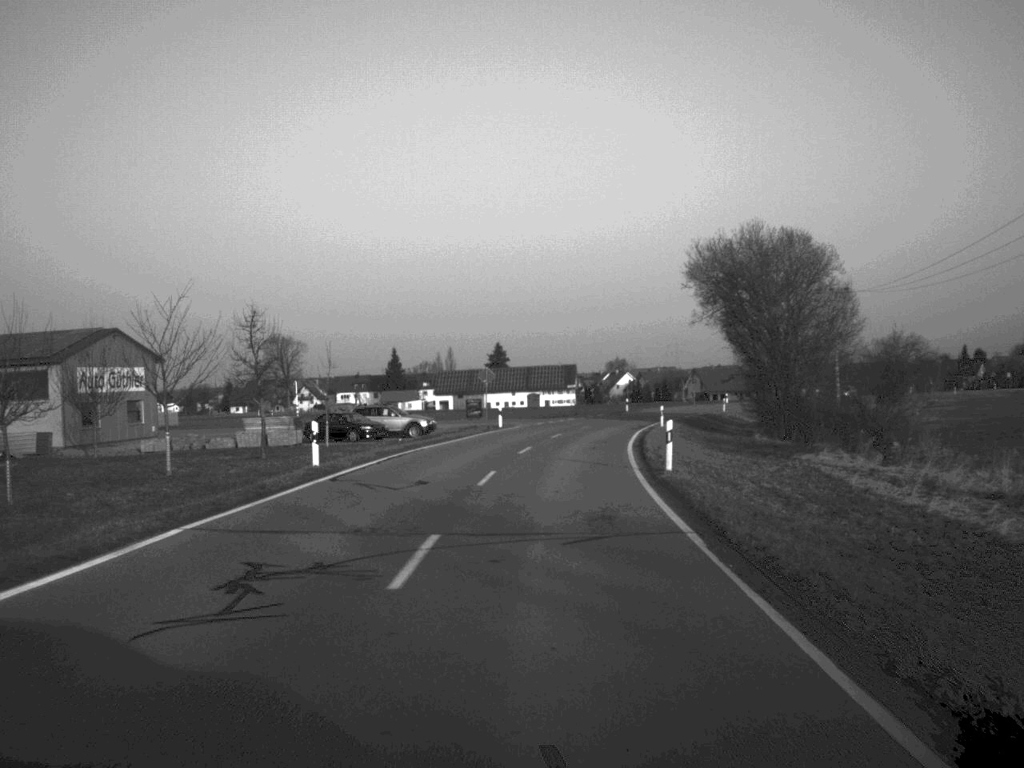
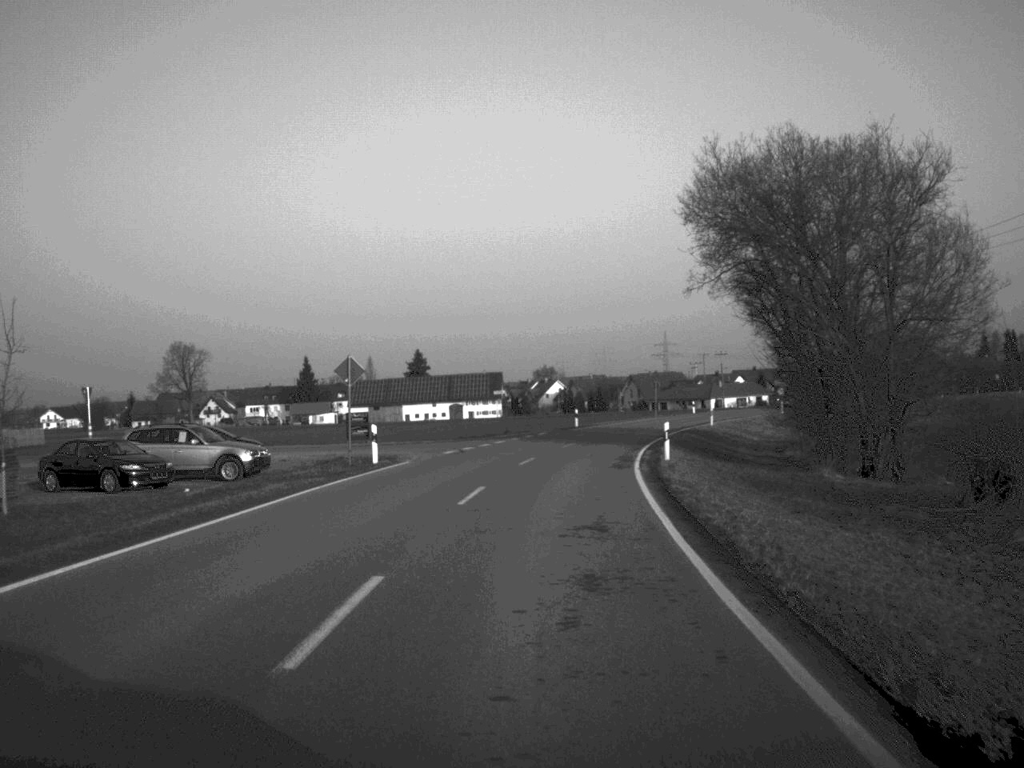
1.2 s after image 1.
(+0.7, +26.1) m; +3°
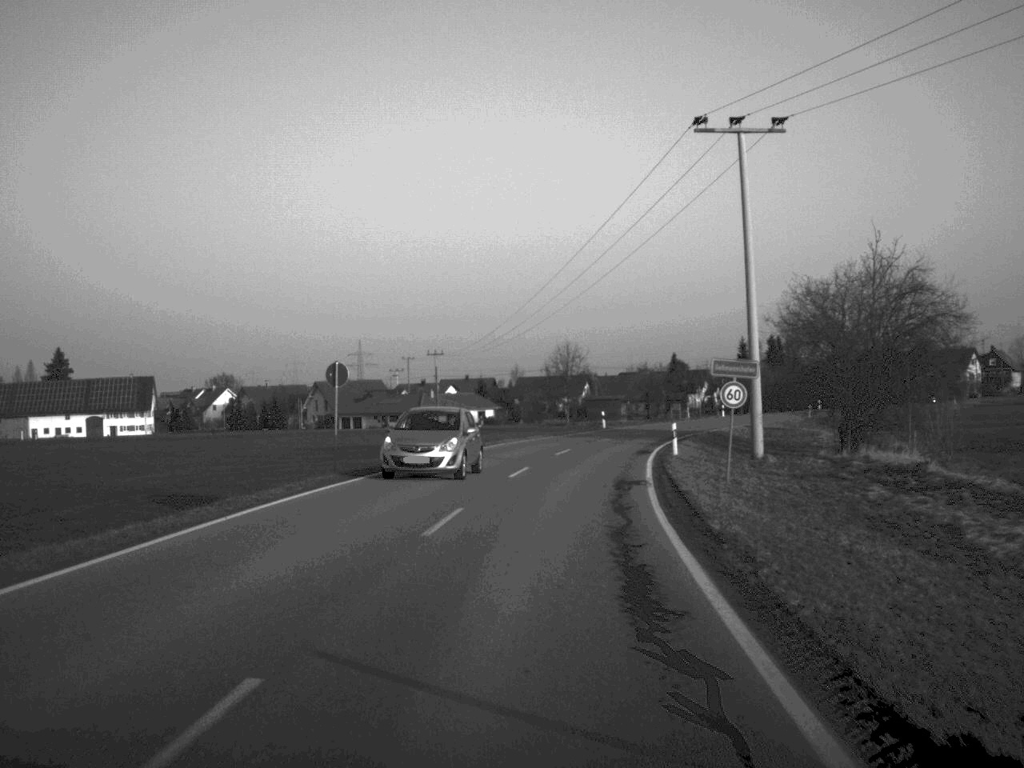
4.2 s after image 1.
(+6.6, +62.8) m; +14°
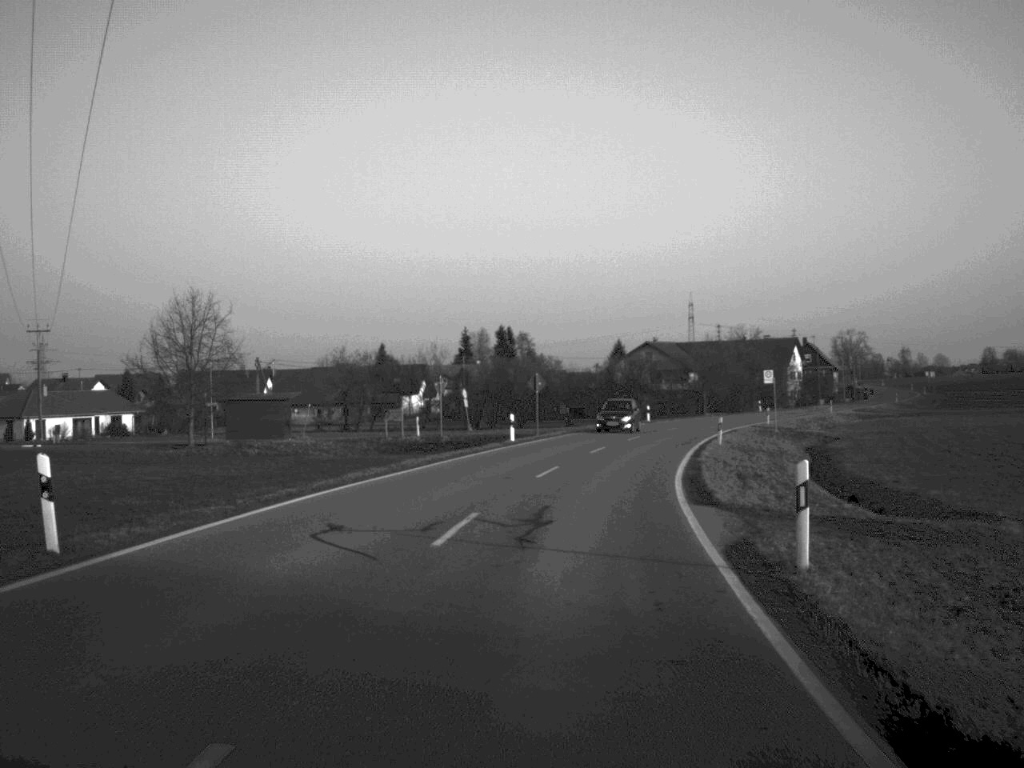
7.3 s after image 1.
(+6.0, +59.6) m; +13°
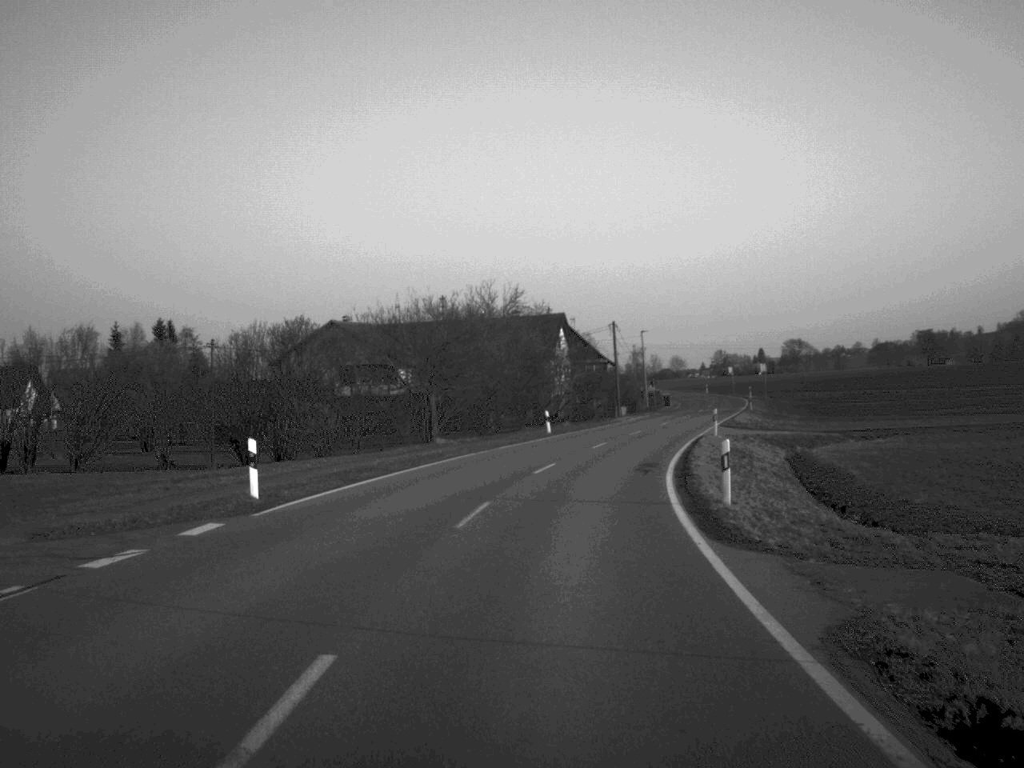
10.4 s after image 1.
(+6.8, +56.6) m; +13°
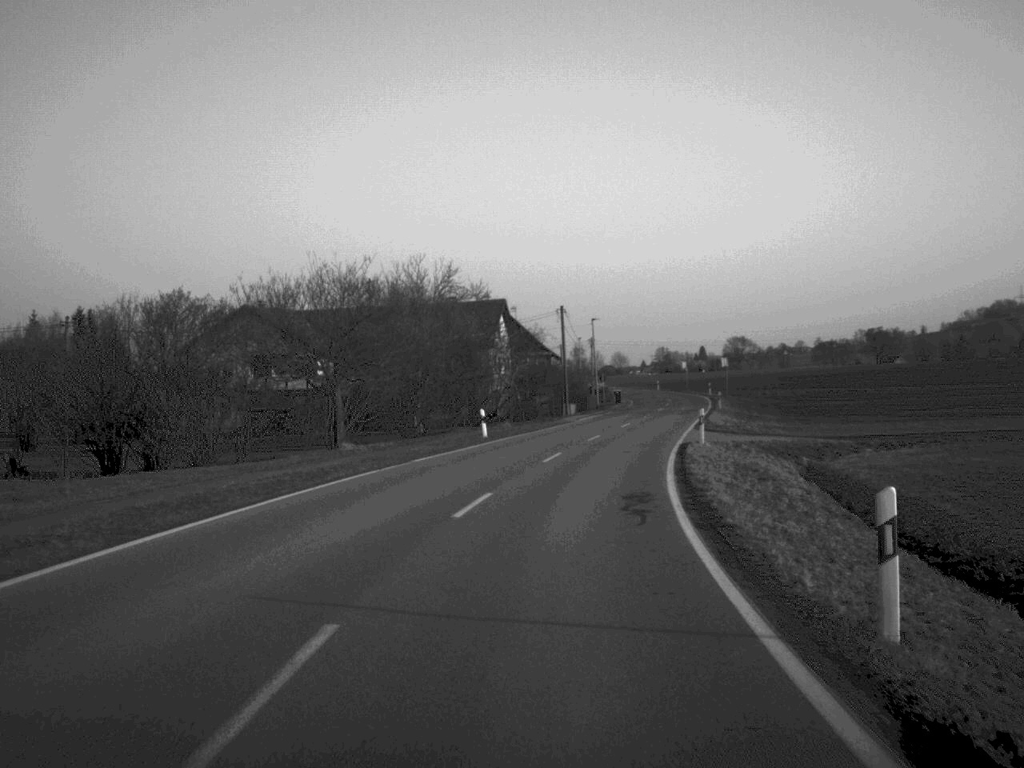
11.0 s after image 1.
(+0.3, +11.2) m; +3°
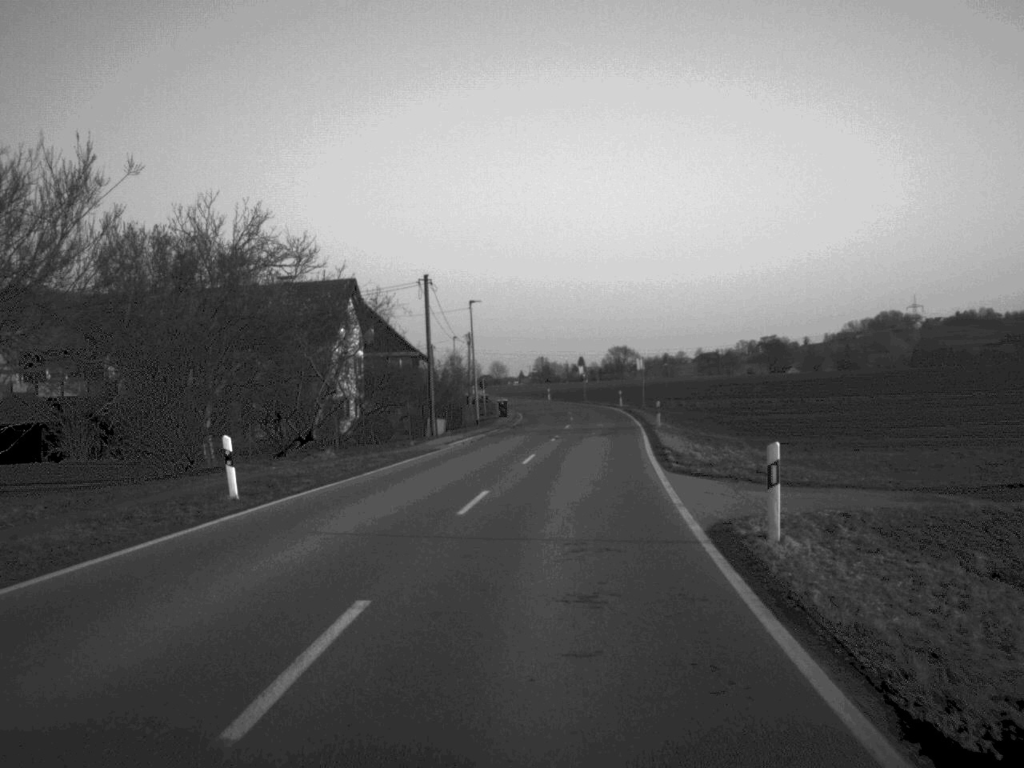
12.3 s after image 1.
(+1.1, +23.3) m; +6°
